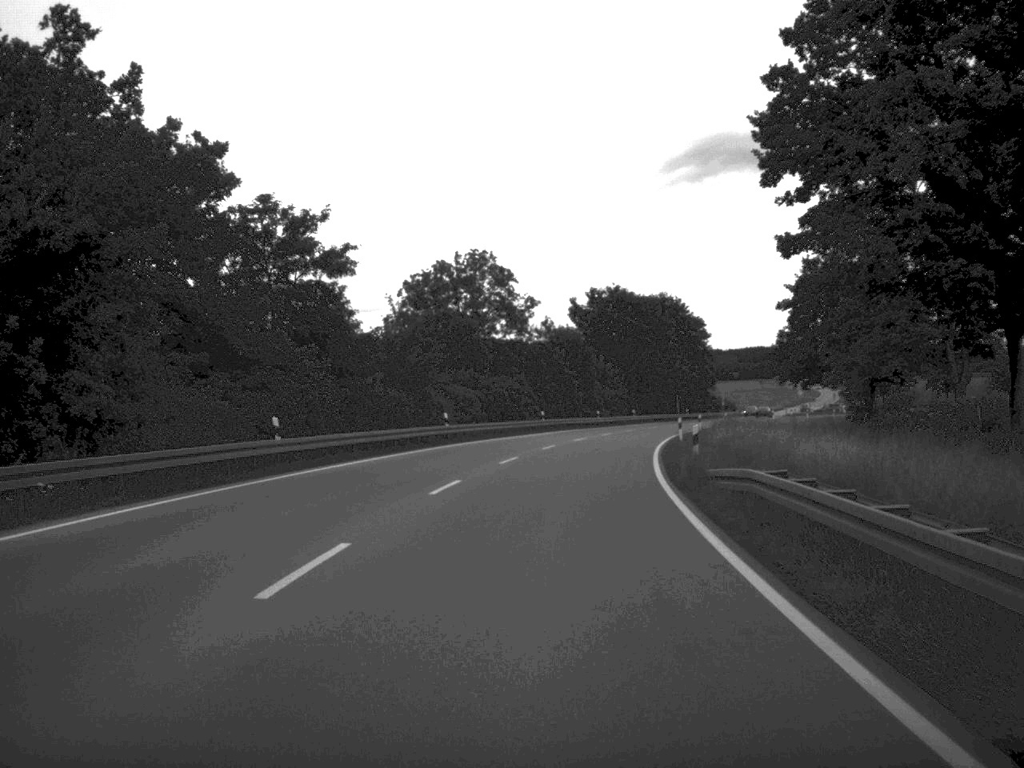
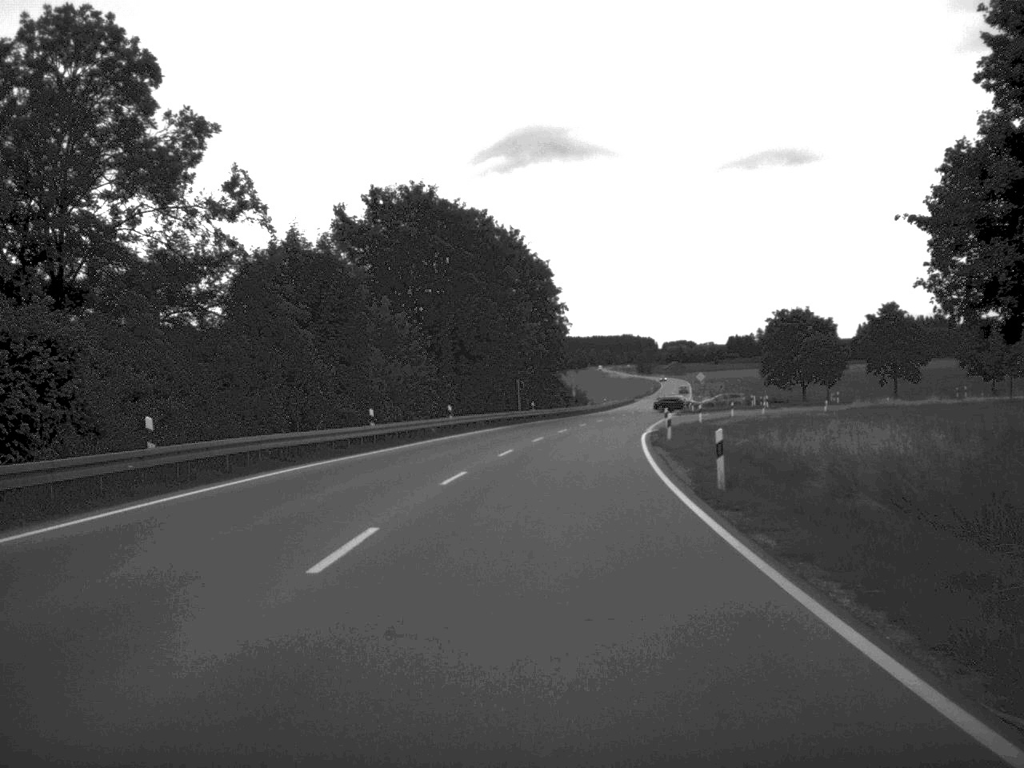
(+3.9, +57.1) m; +9°
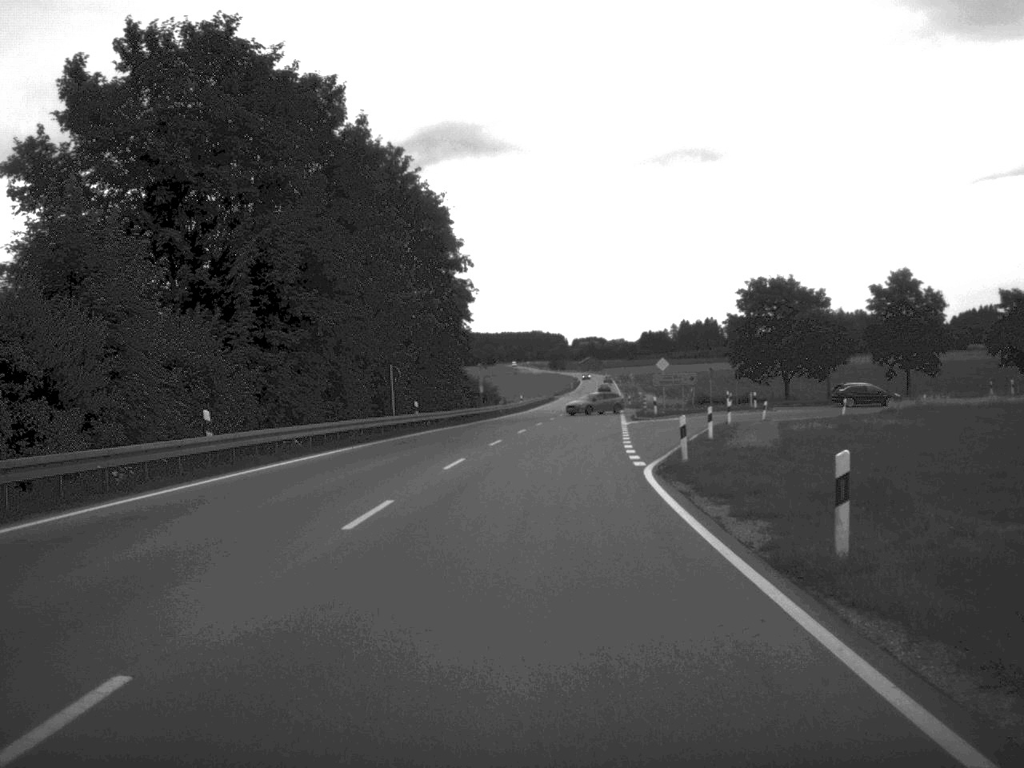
(+1.2, +32.0) m; +4°
